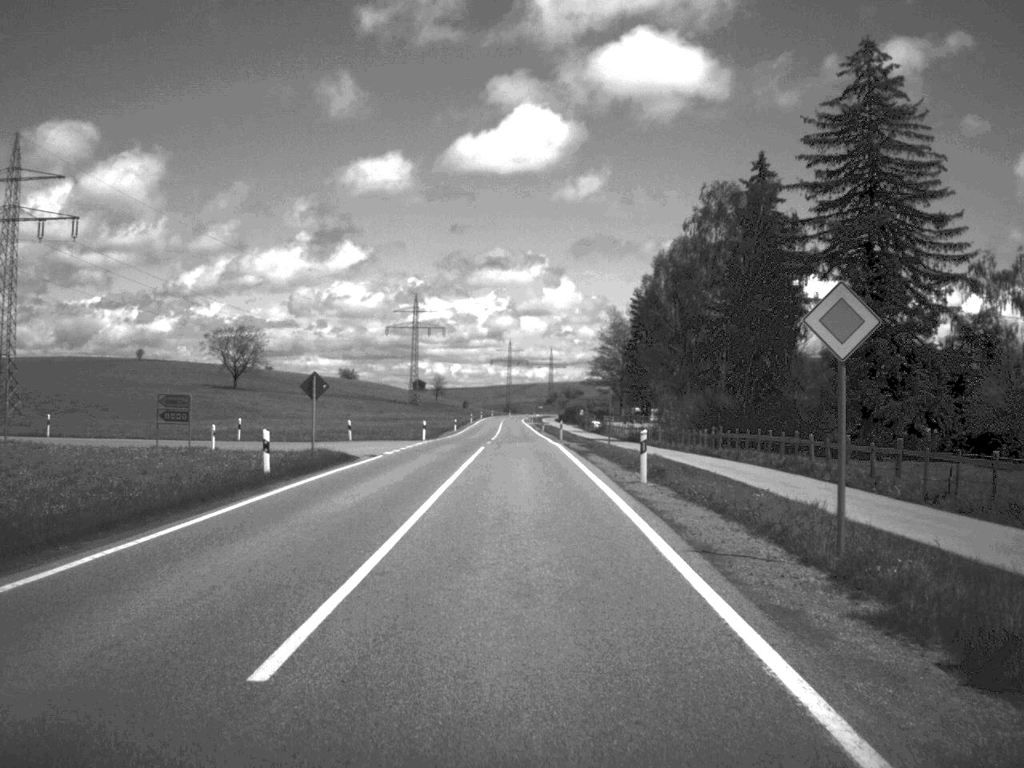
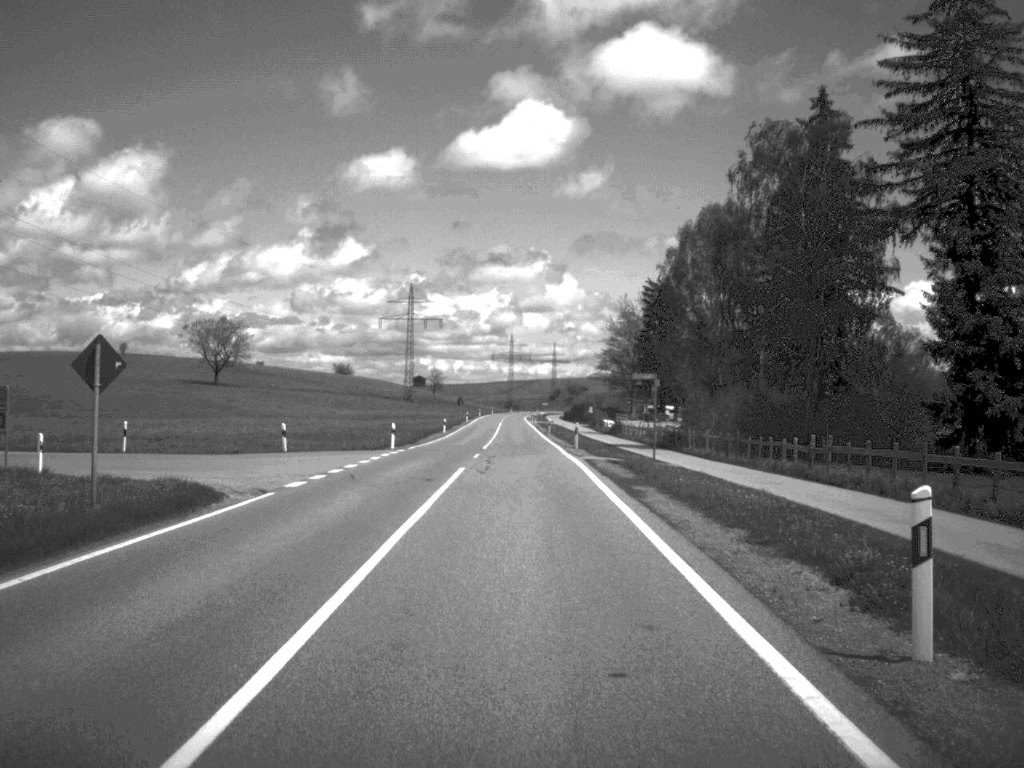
(0.0, +17.9) m; 0°
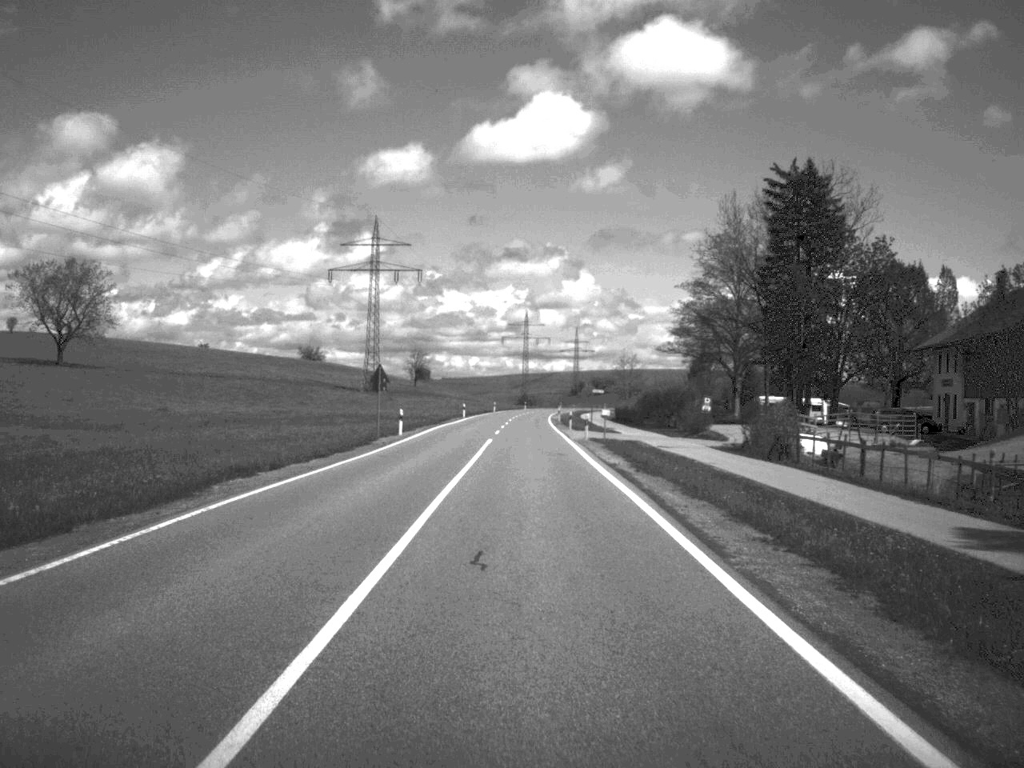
(-0.8, +89.5) m; -1°
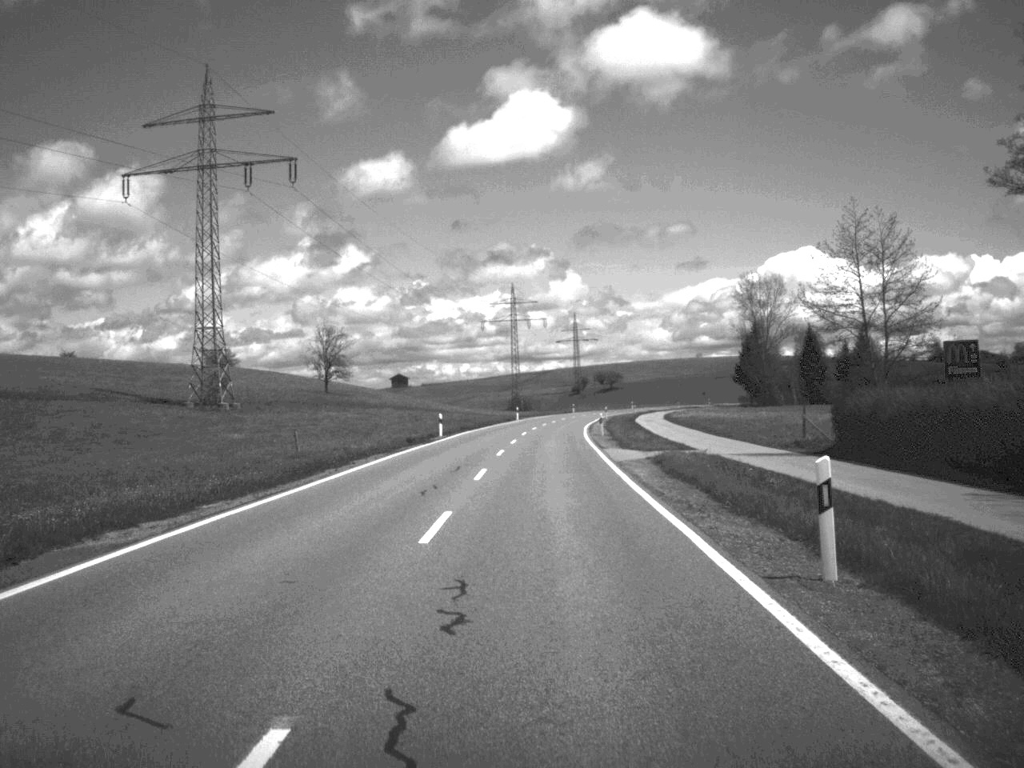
(-0.1, +90.2) m; 0°
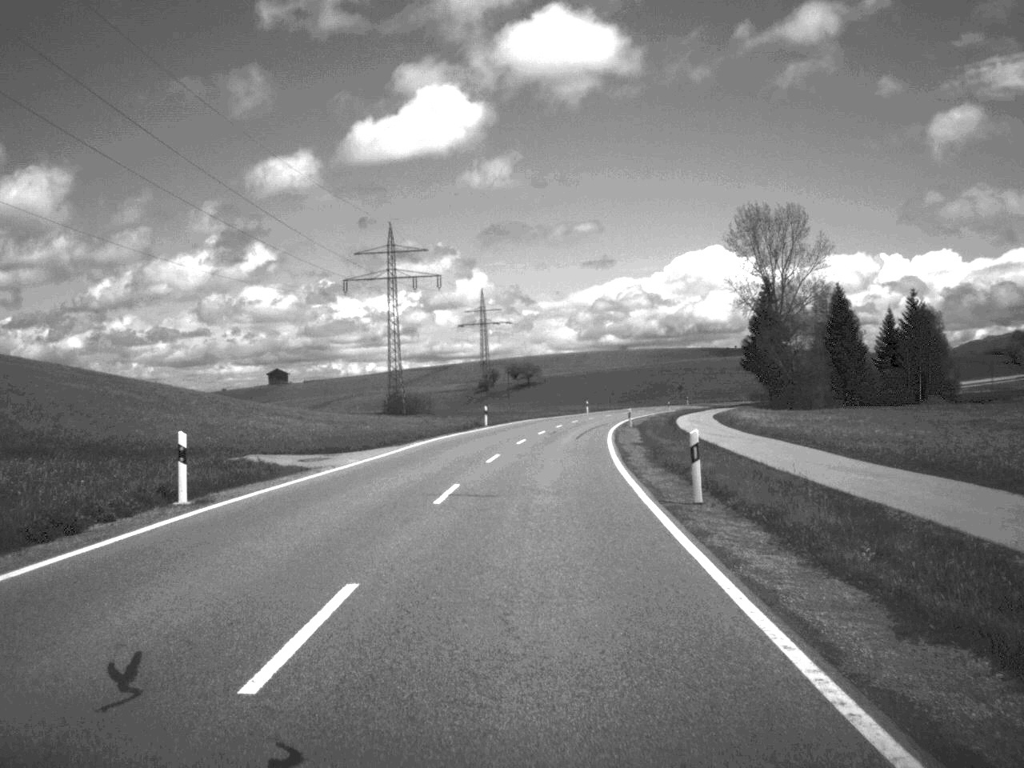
(+2.9, +90.0) m; +4°
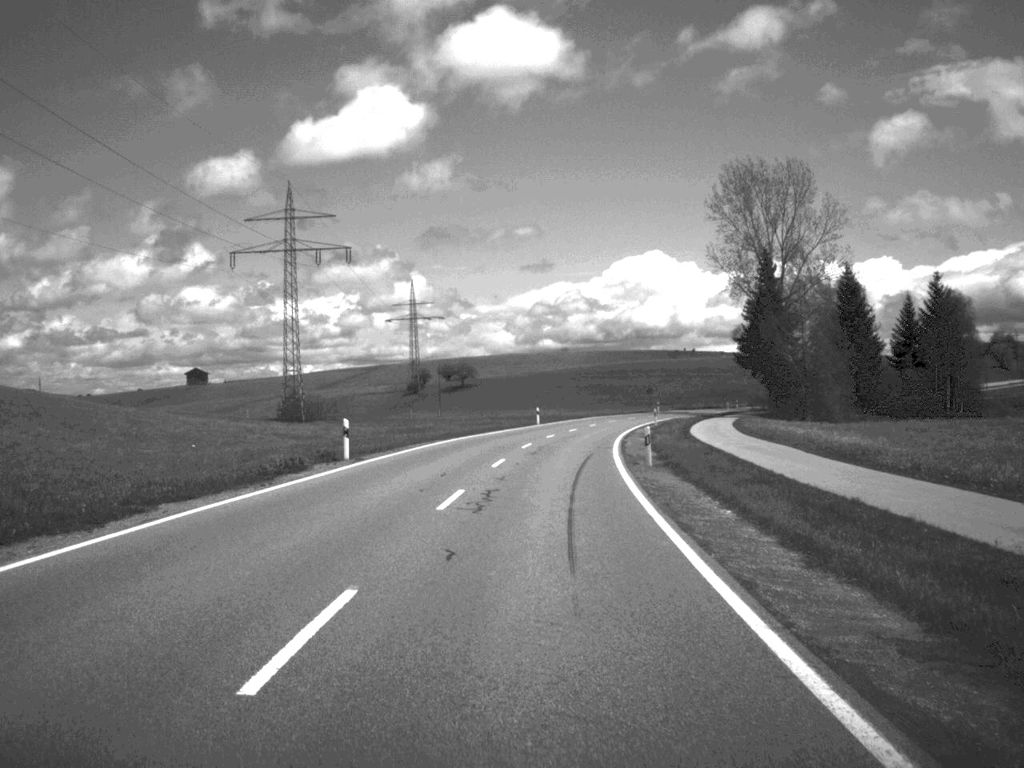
(+0.8, +35.5) m; +3°
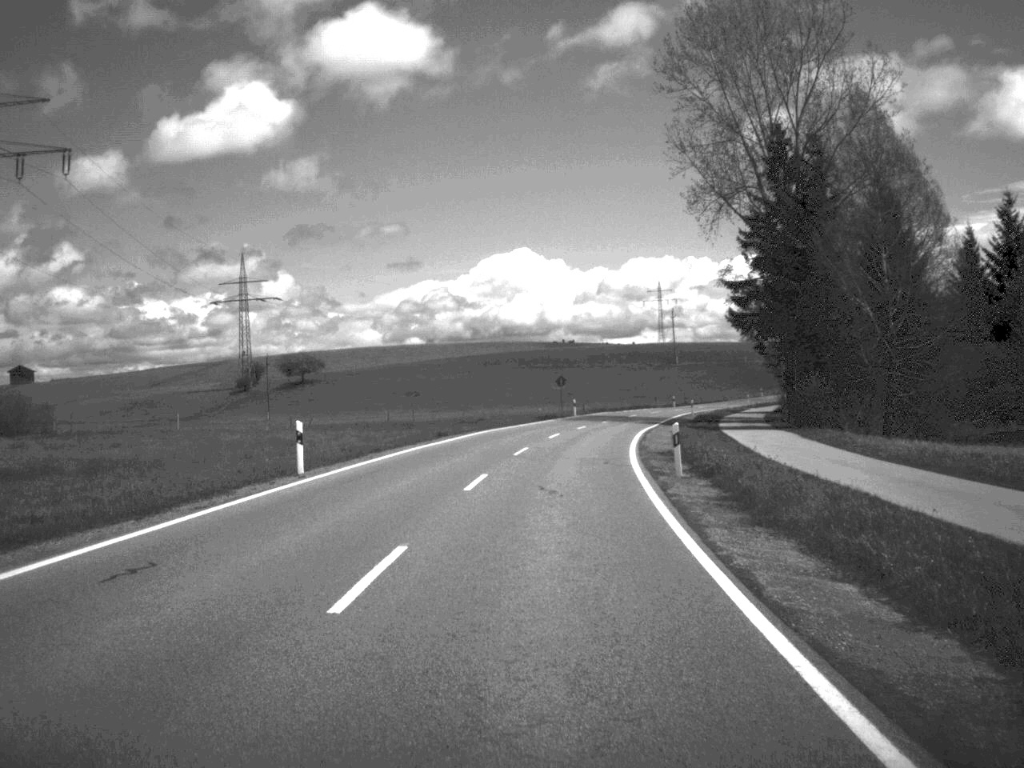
(+2.6, +56.1) m; +6°
